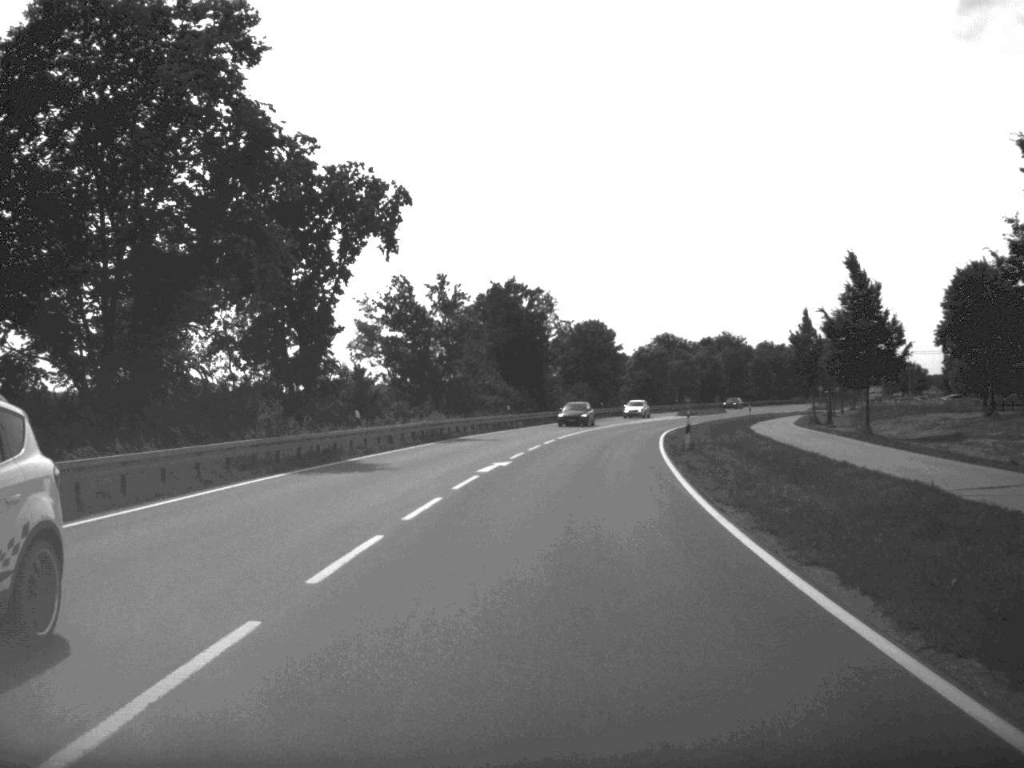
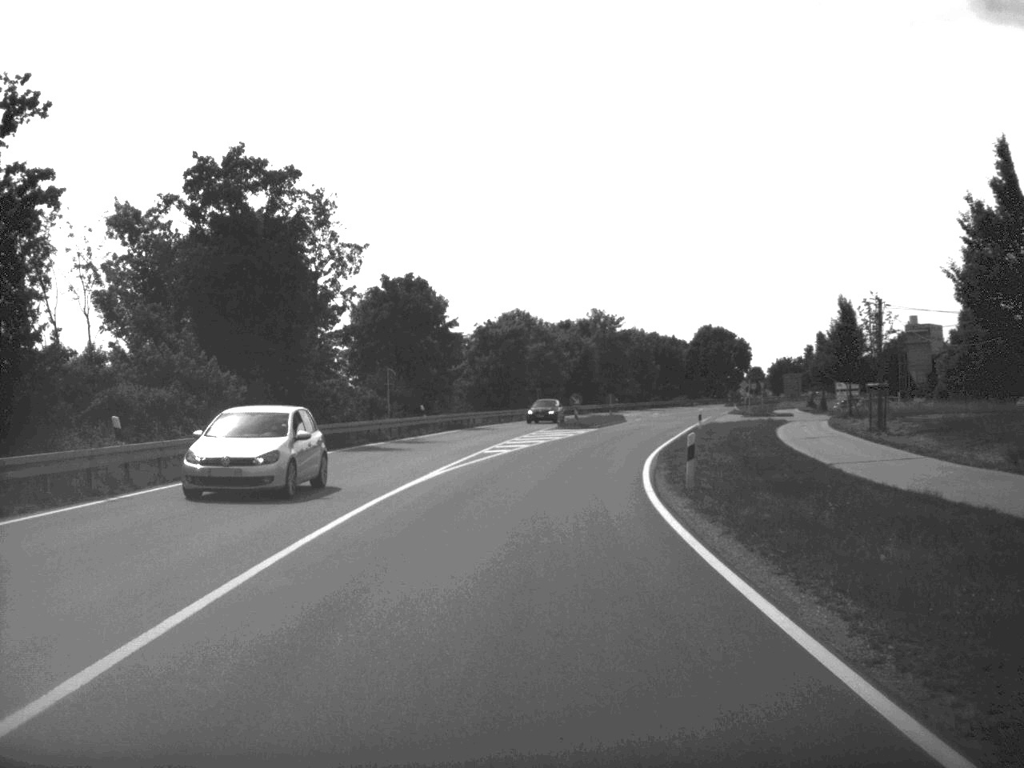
(+3.3, +49.5) m; +7°
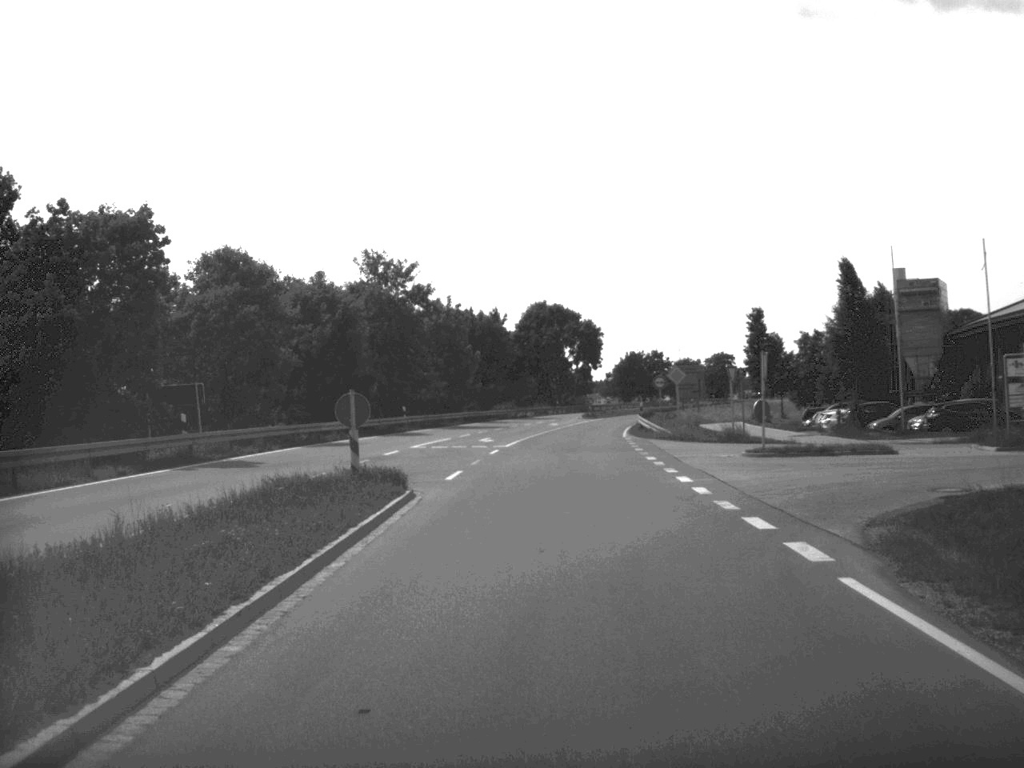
(+4.9, +59.6) m; +9°
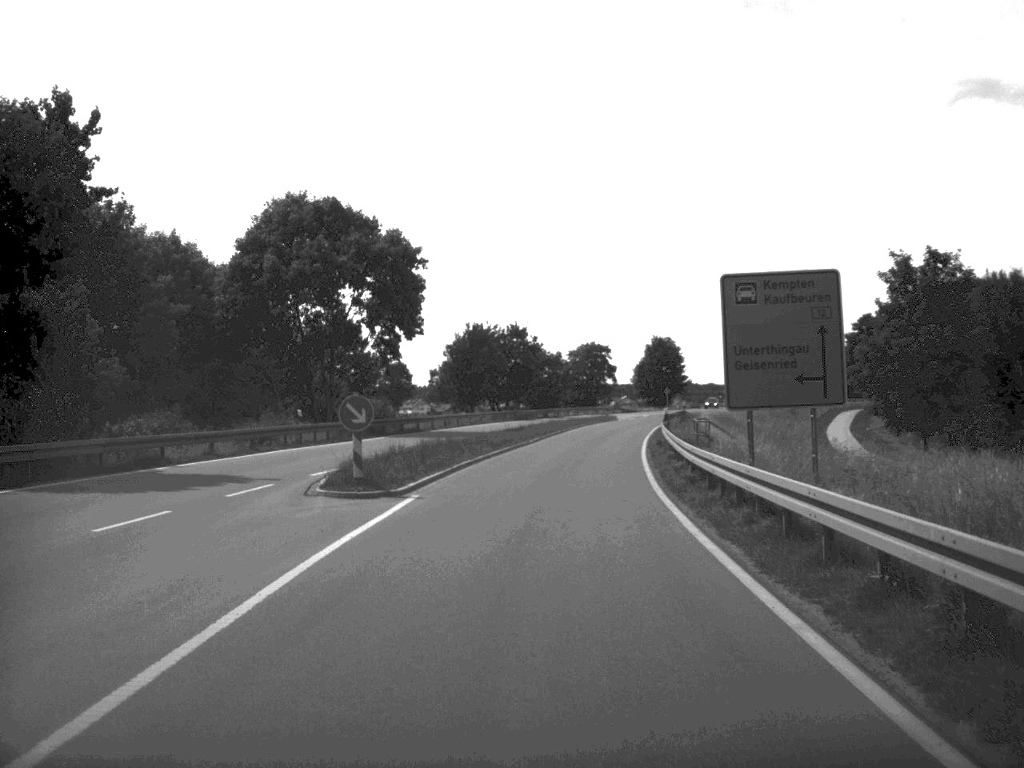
(+4.7, +76.3) m; +8°
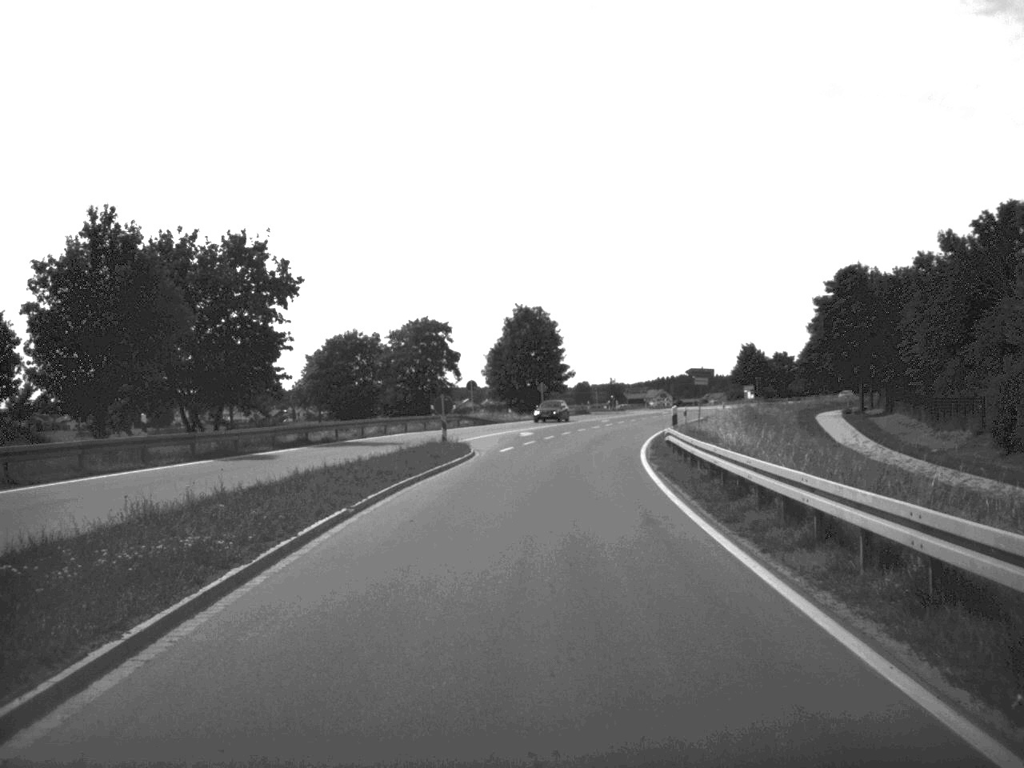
(+3.9, +62.2) m; +7°
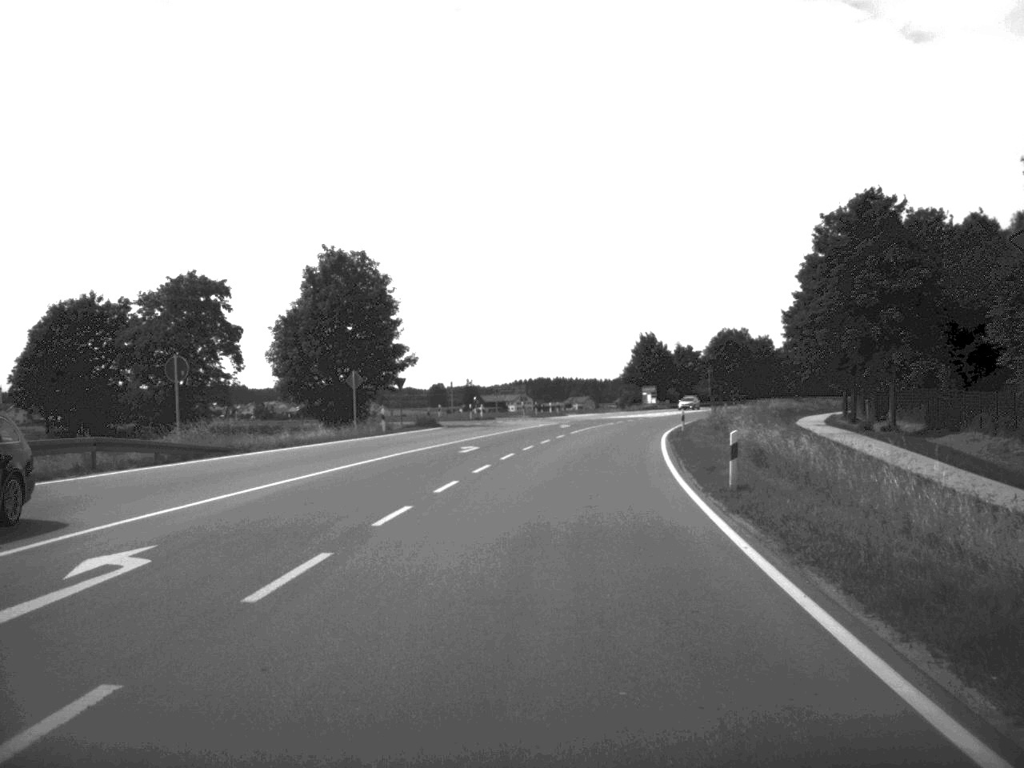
(+2.5, +45.9) m; +6°
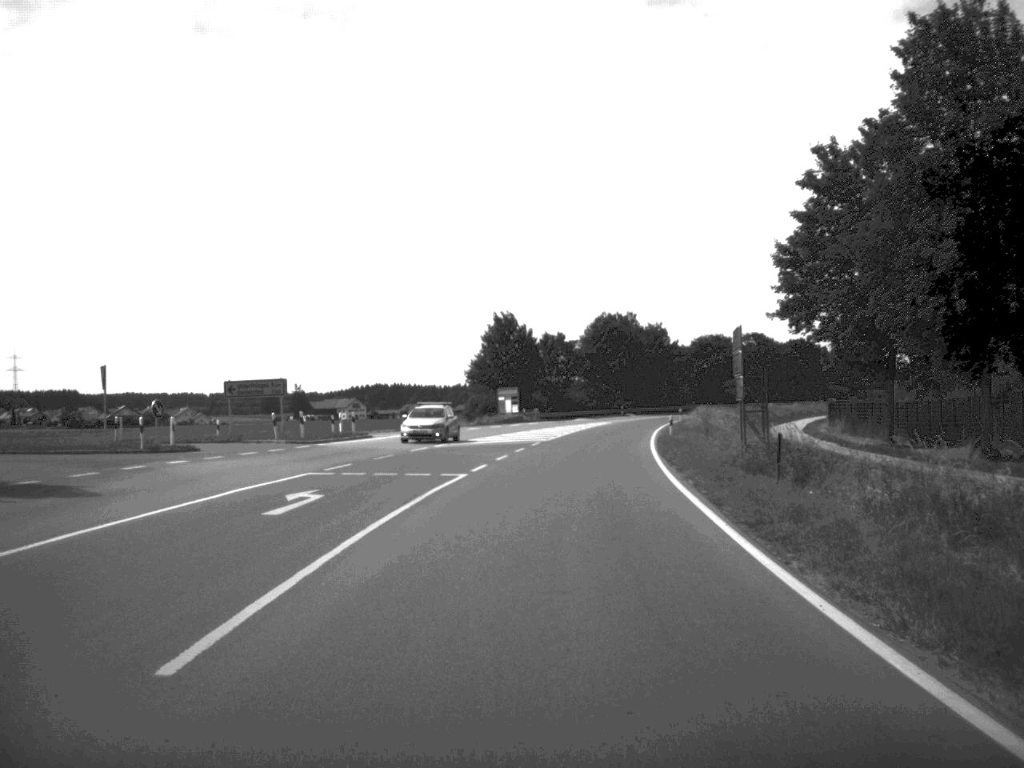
(+3.1, +49.6) m; +7°
